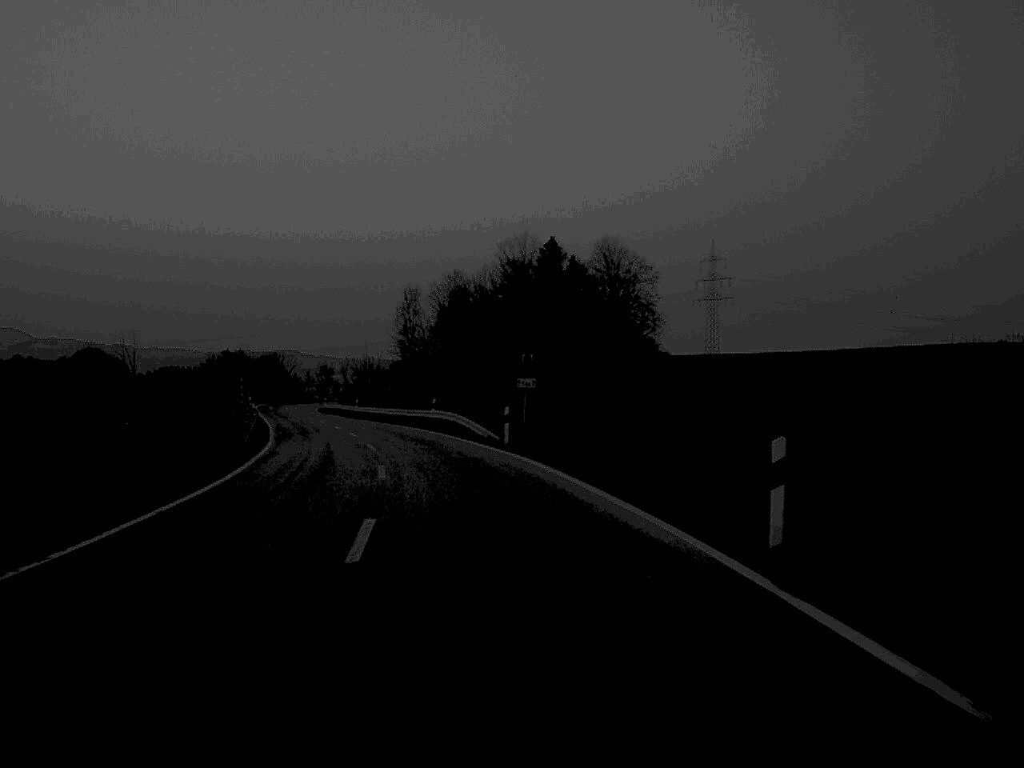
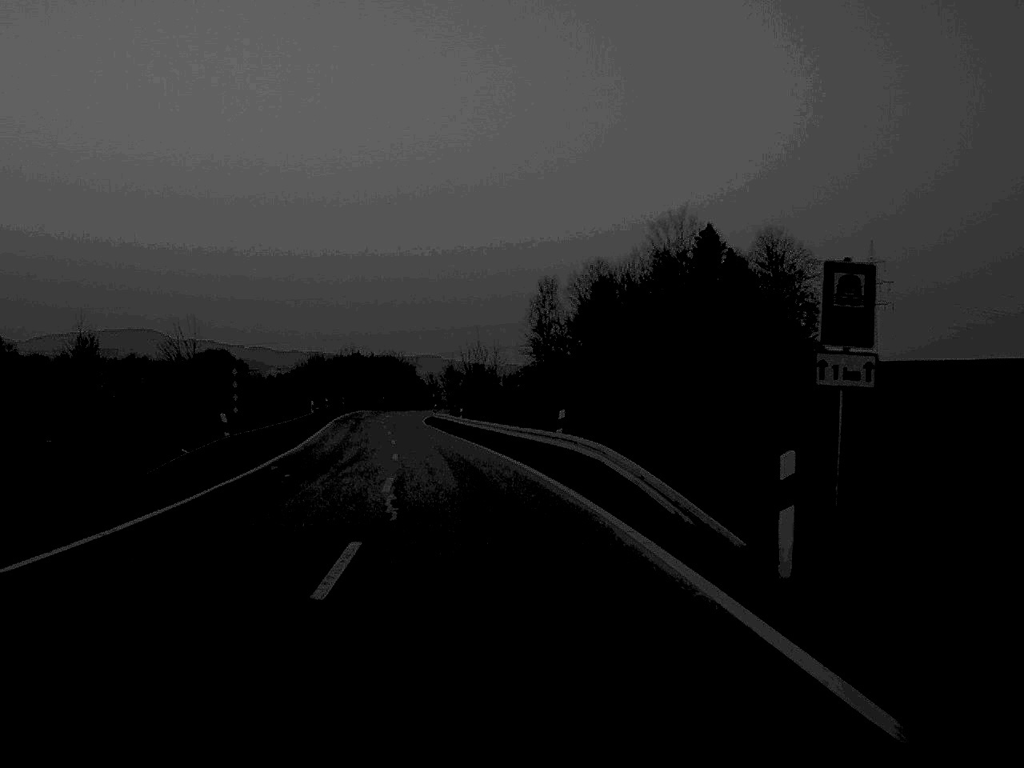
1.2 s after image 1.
(-1.4, +26.0) m; -6°
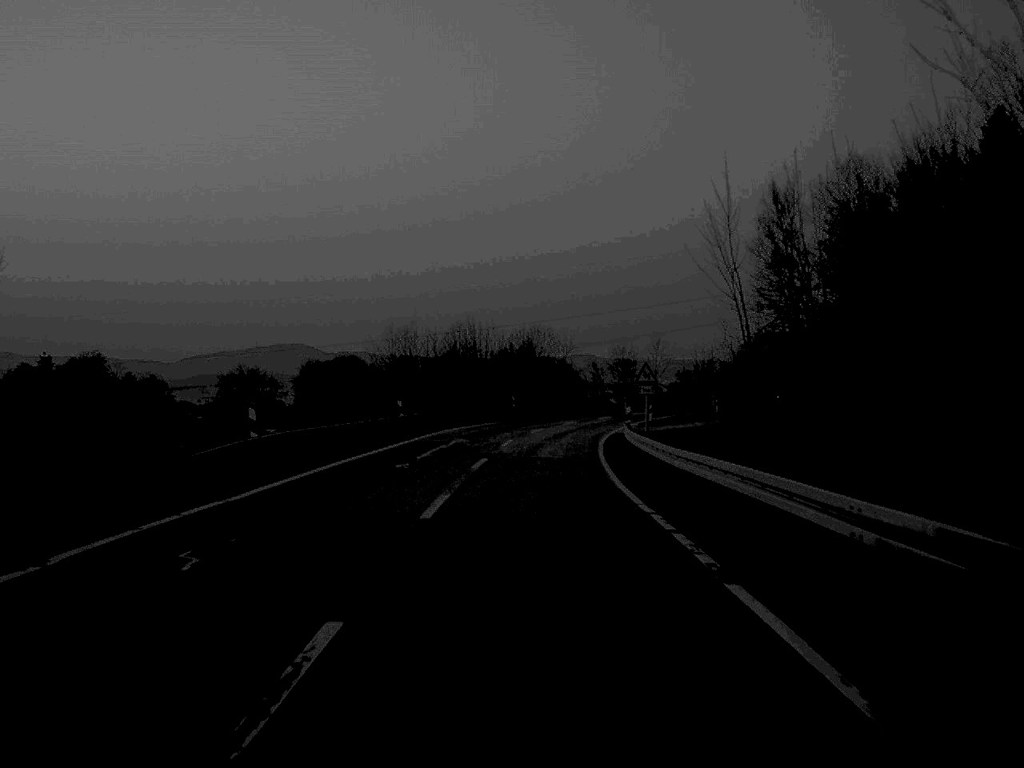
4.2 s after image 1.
(-5.5, +64.6) m; -7°
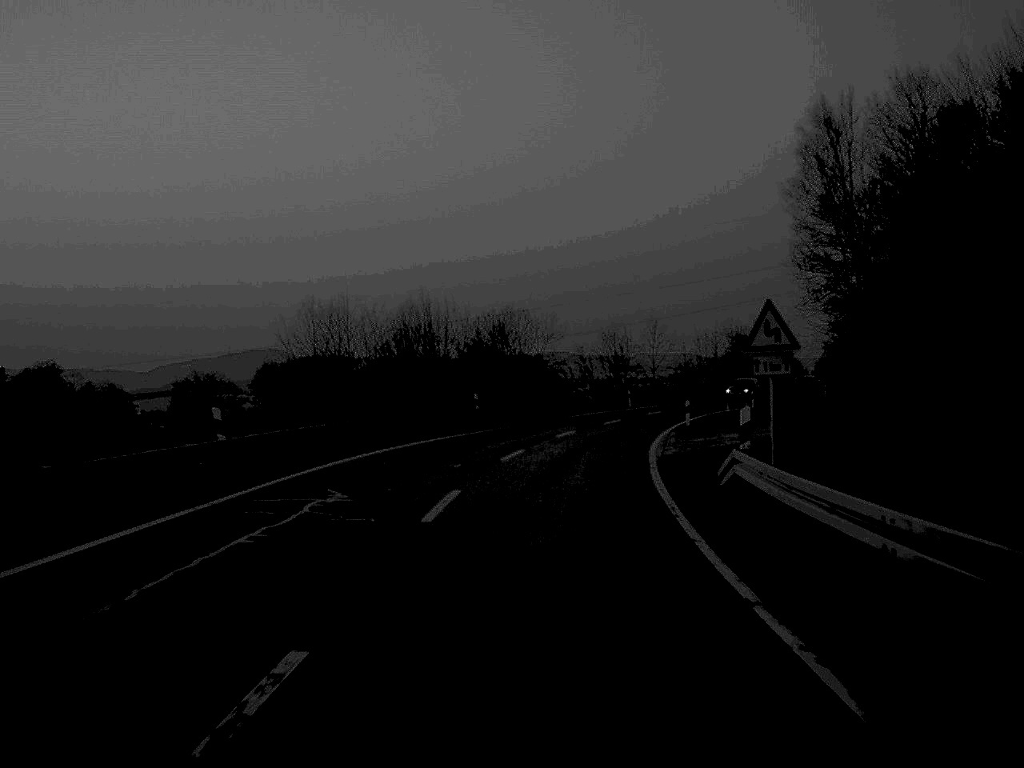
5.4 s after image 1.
(+0.2, +24.8) m; +1°
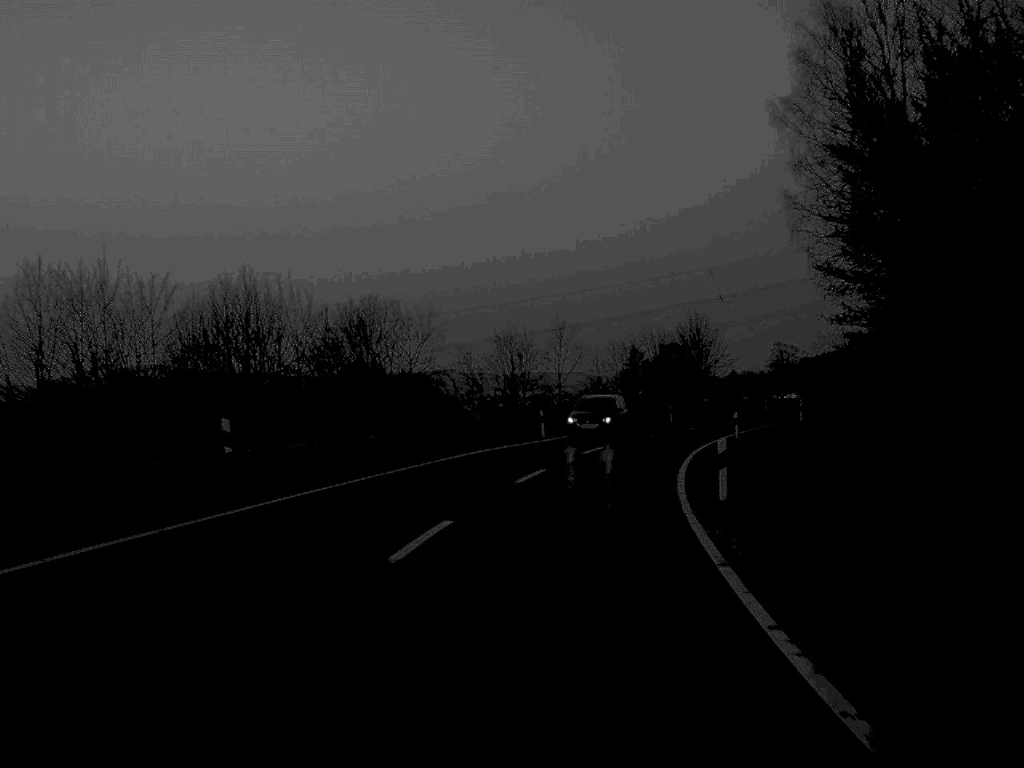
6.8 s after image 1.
(+1.1, +26.8) m; +5°
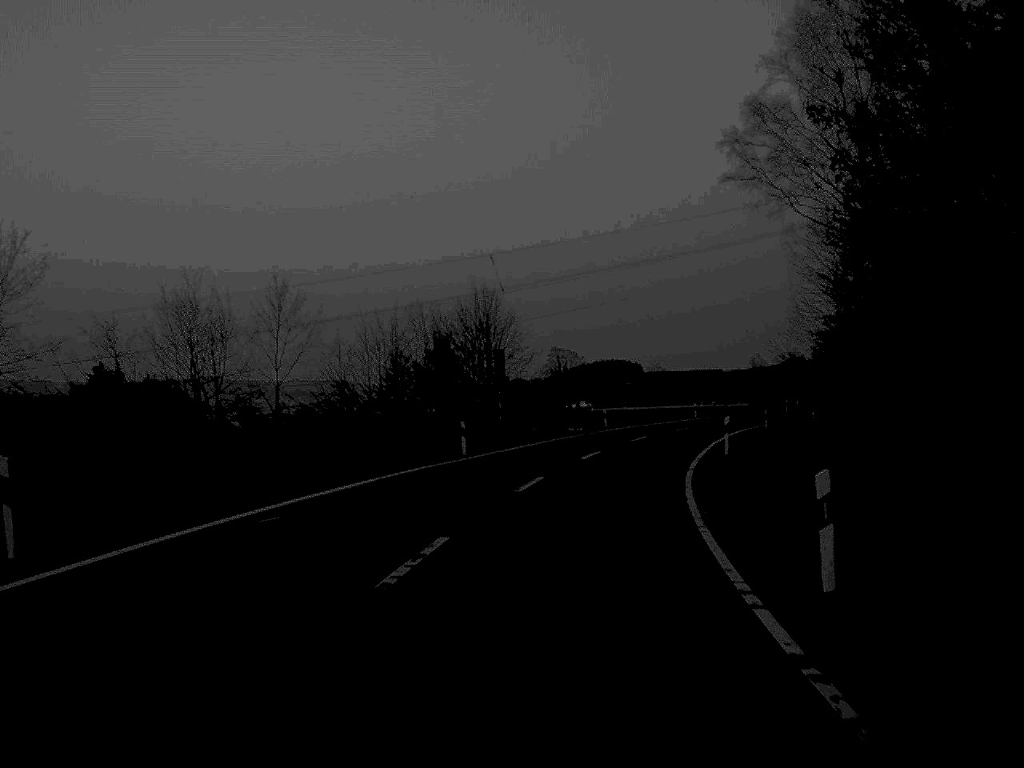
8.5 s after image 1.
(+3.3, +36.9) m; +11°
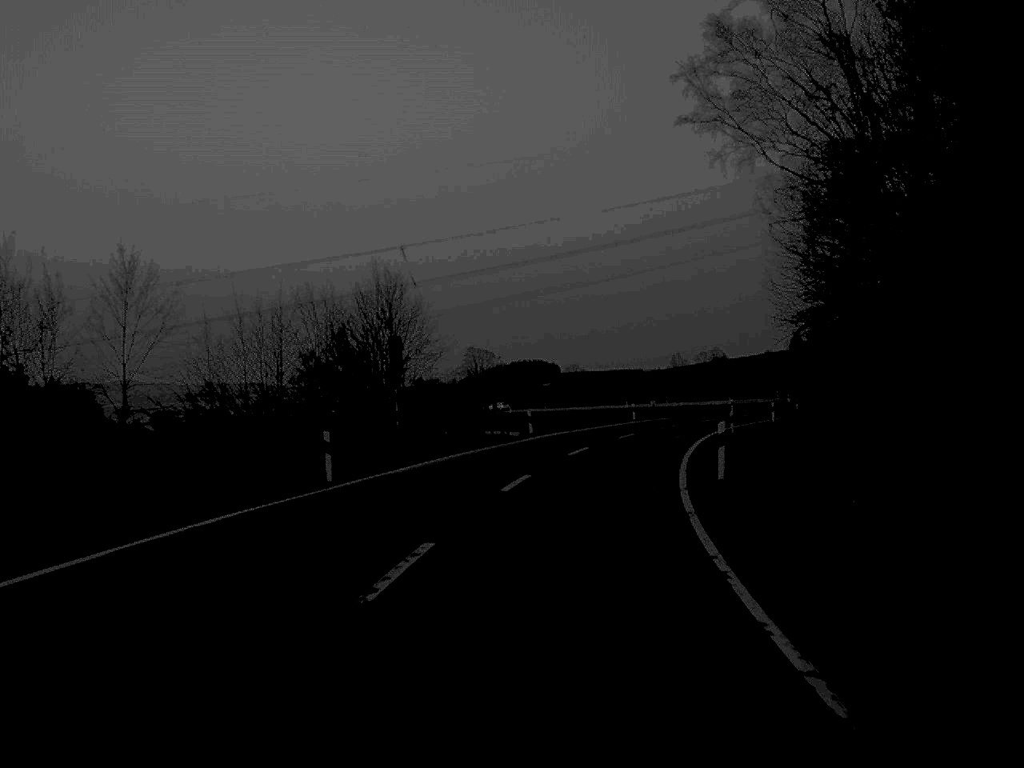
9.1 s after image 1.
(+0.4, +12.4) m; +4°
